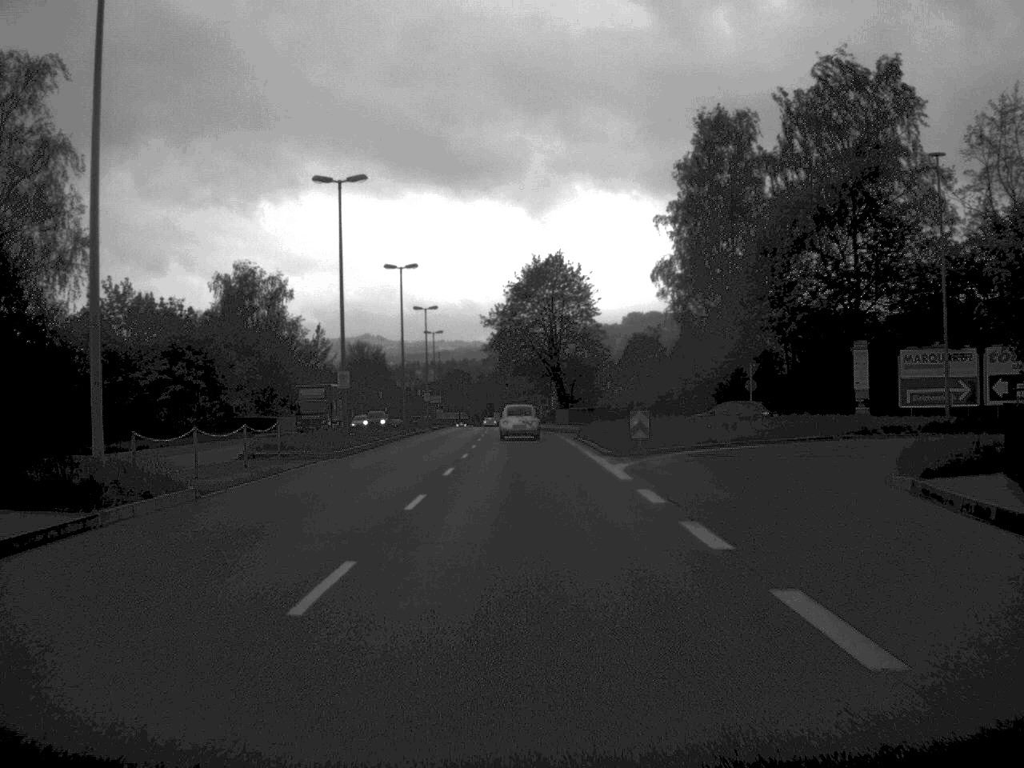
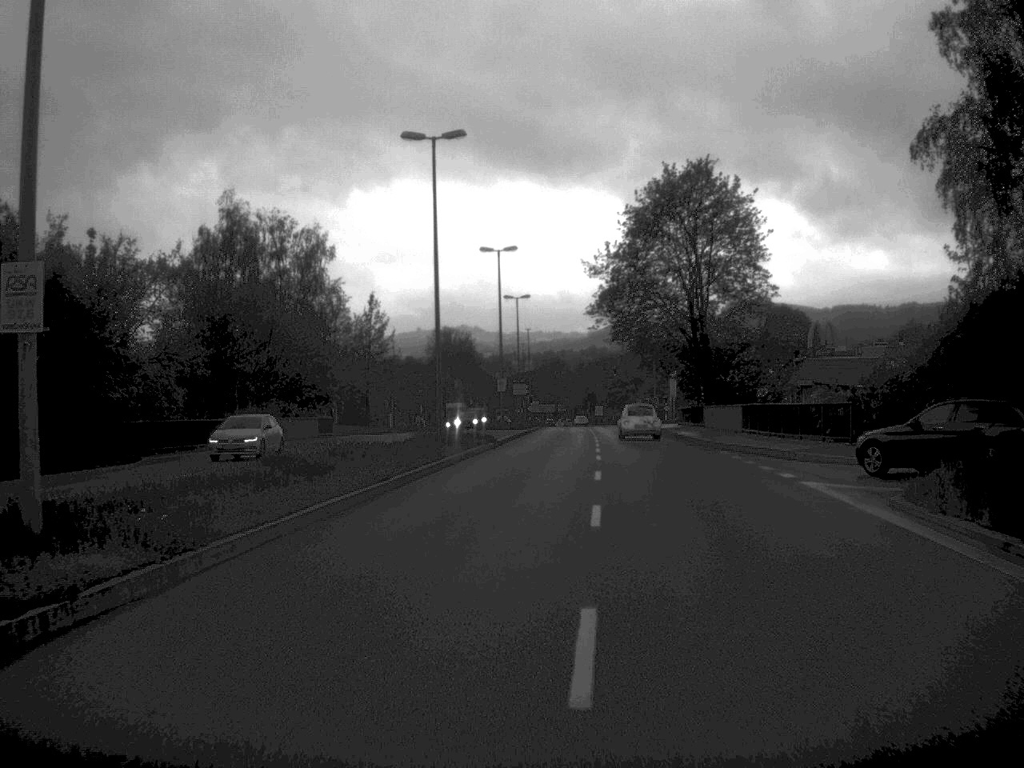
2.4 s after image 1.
(-1.6, +37.7) m; -5°
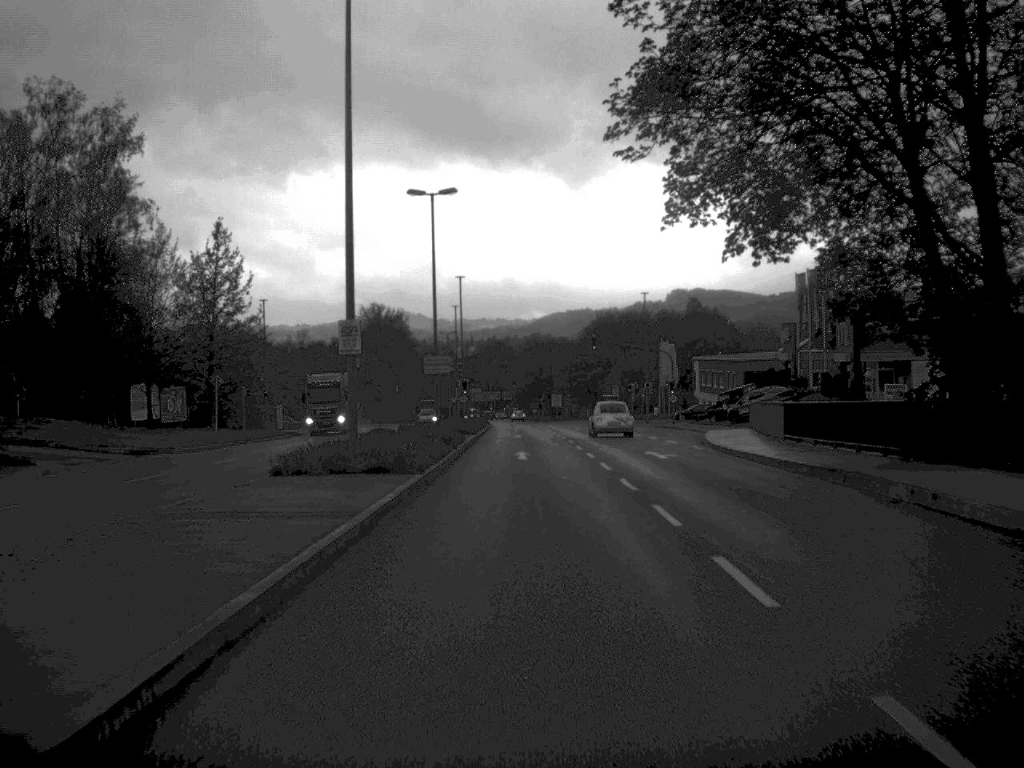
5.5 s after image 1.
(+0.8, +46.8) m; +2°
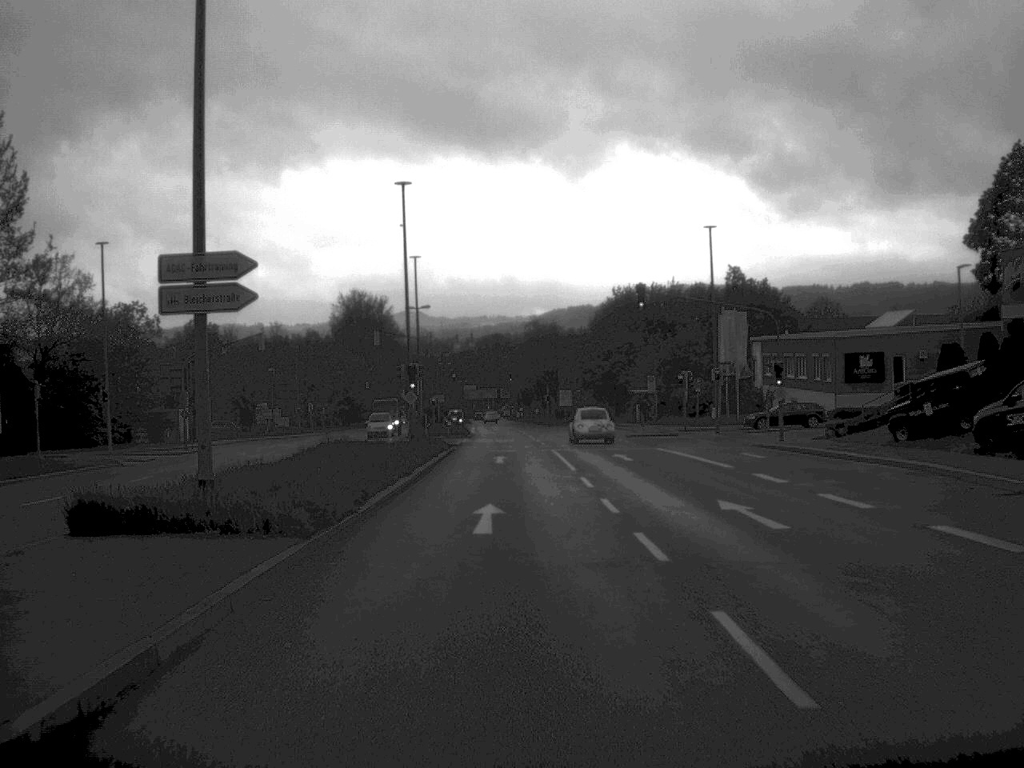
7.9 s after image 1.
(+0.1, +38.0) m; 0°
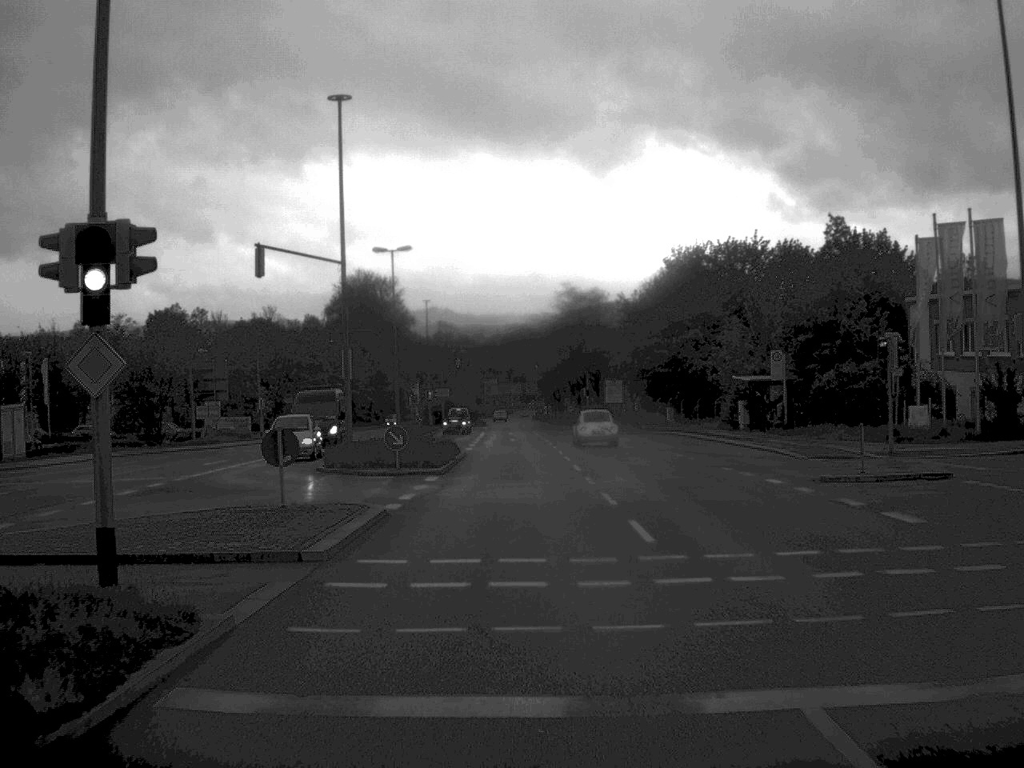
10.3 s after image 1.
(-0.5, +38.0) m; -1°
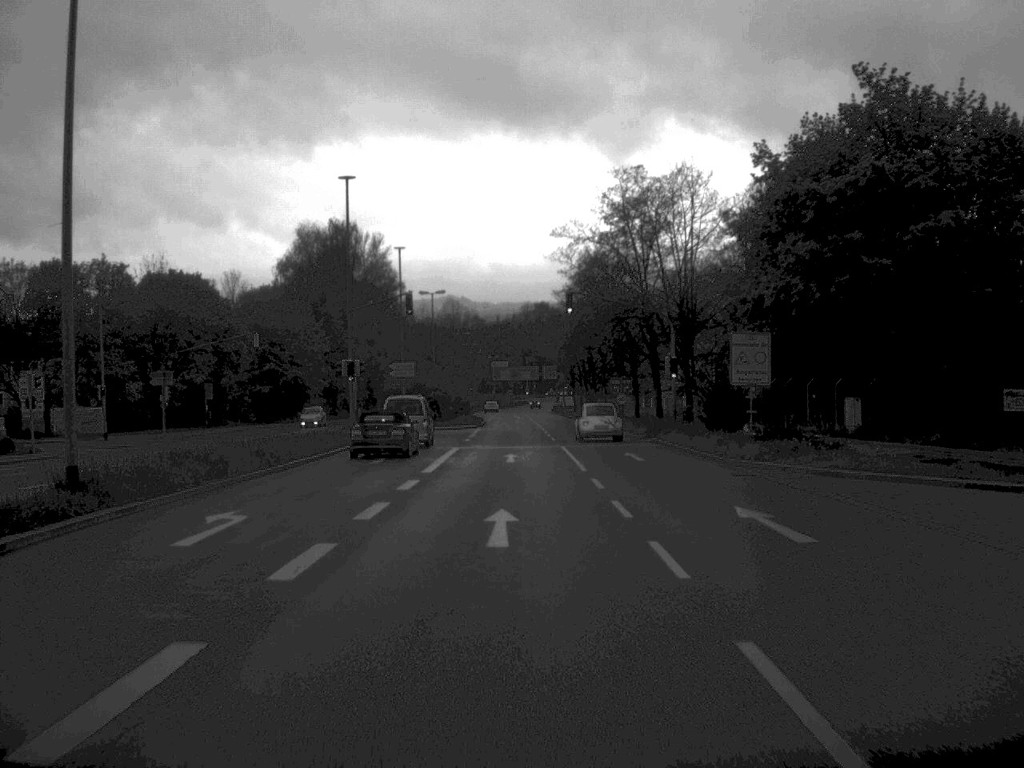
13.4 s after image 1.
(-0.3, +50.6) m; -1°
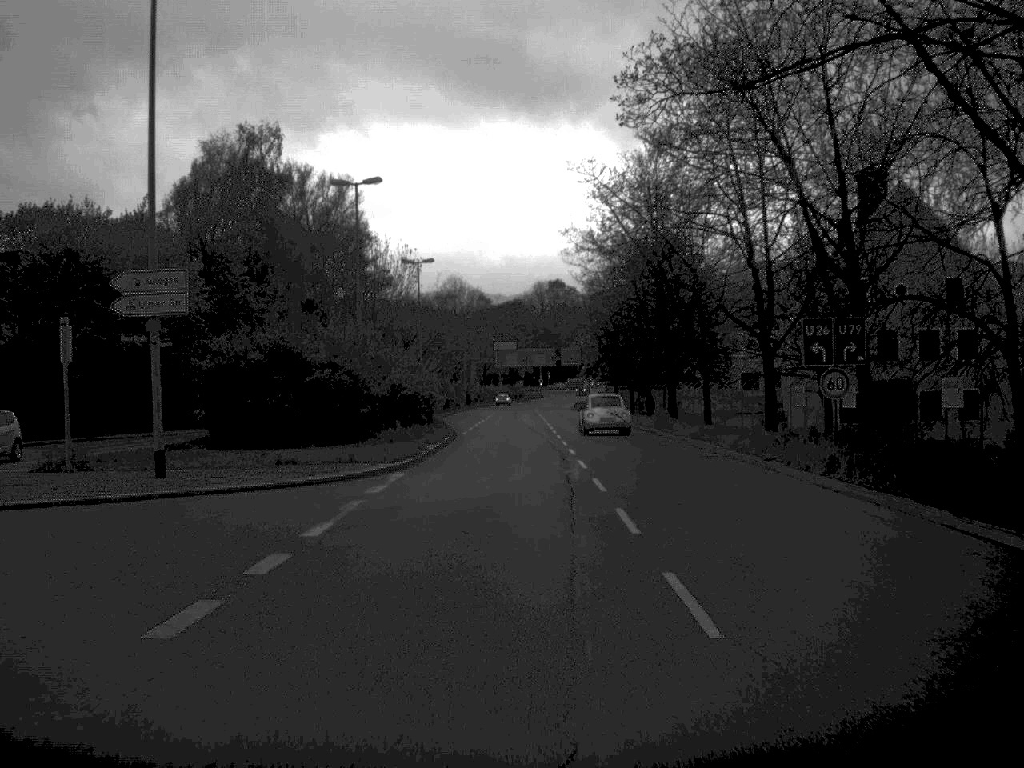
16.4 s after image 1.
(-0.2, +49.5) m; -1°
